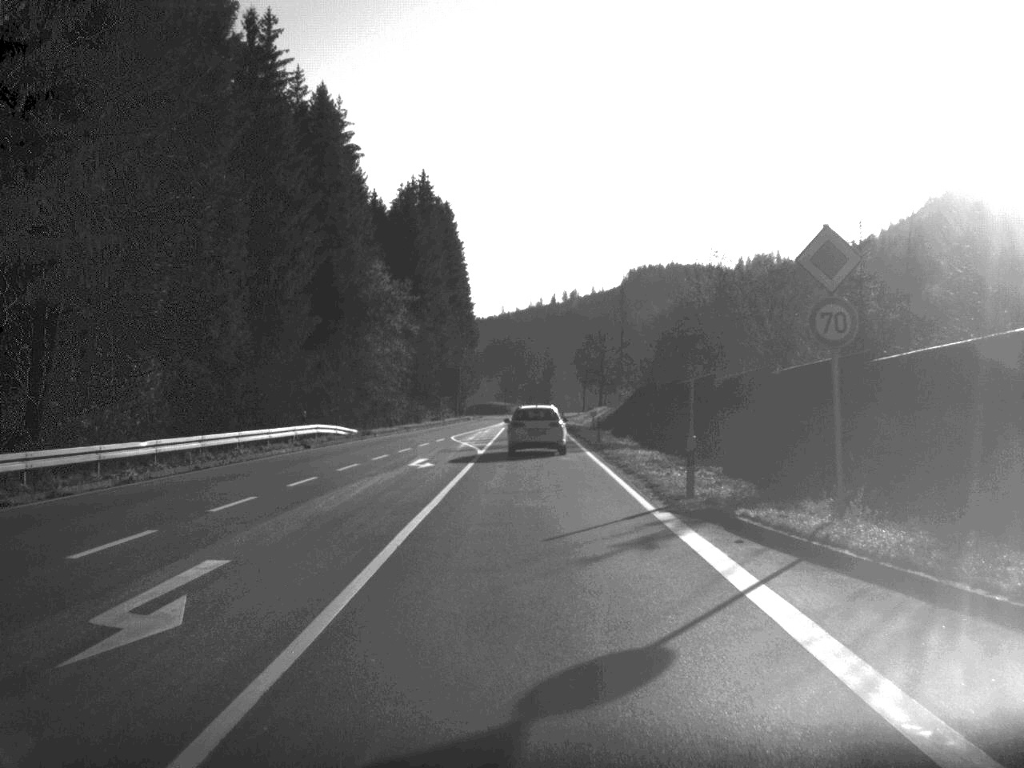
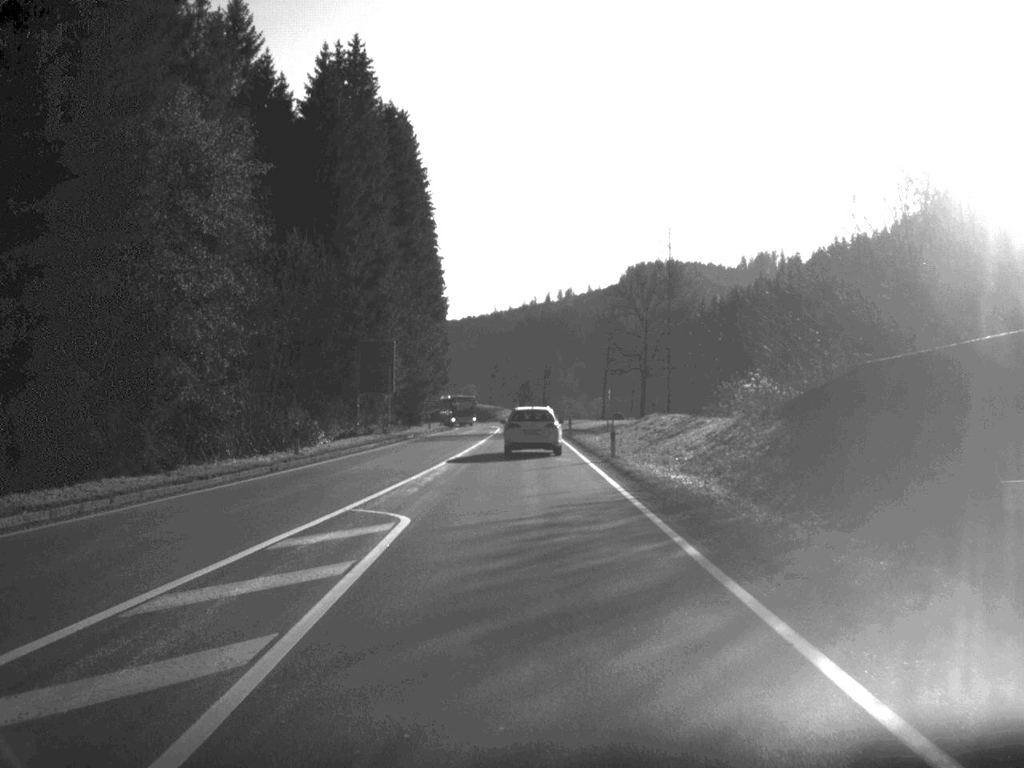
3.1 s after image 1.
(+0.1, +60.6) m; 0°
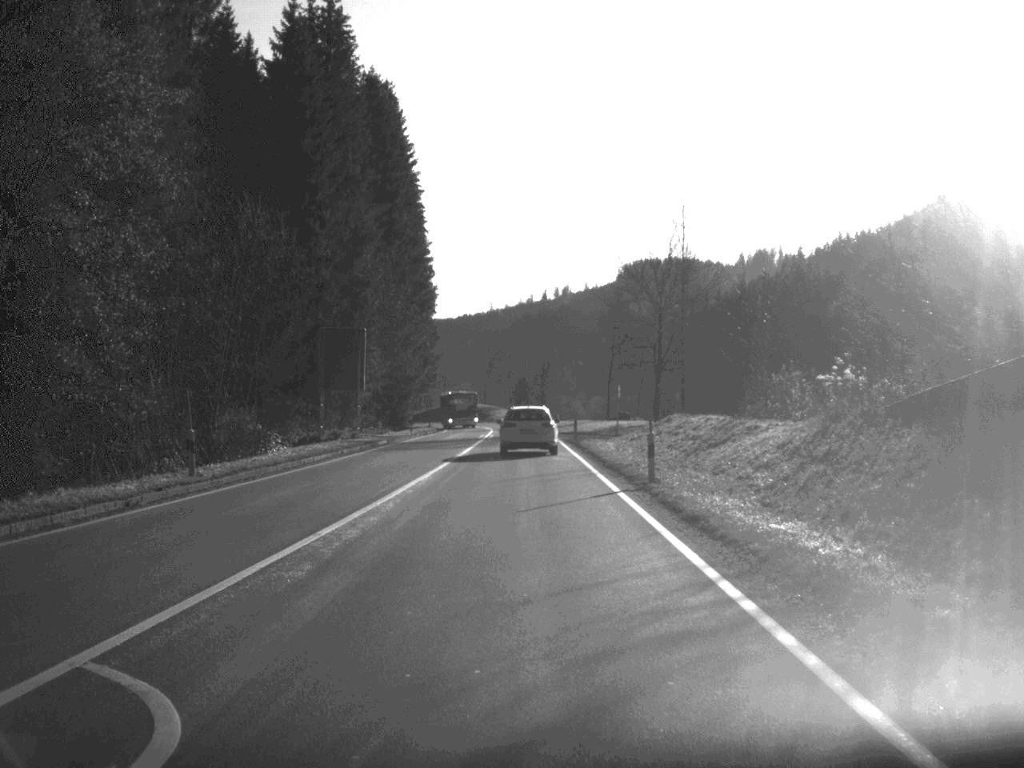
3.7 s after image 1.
(0.0, +11.6) m; 0°
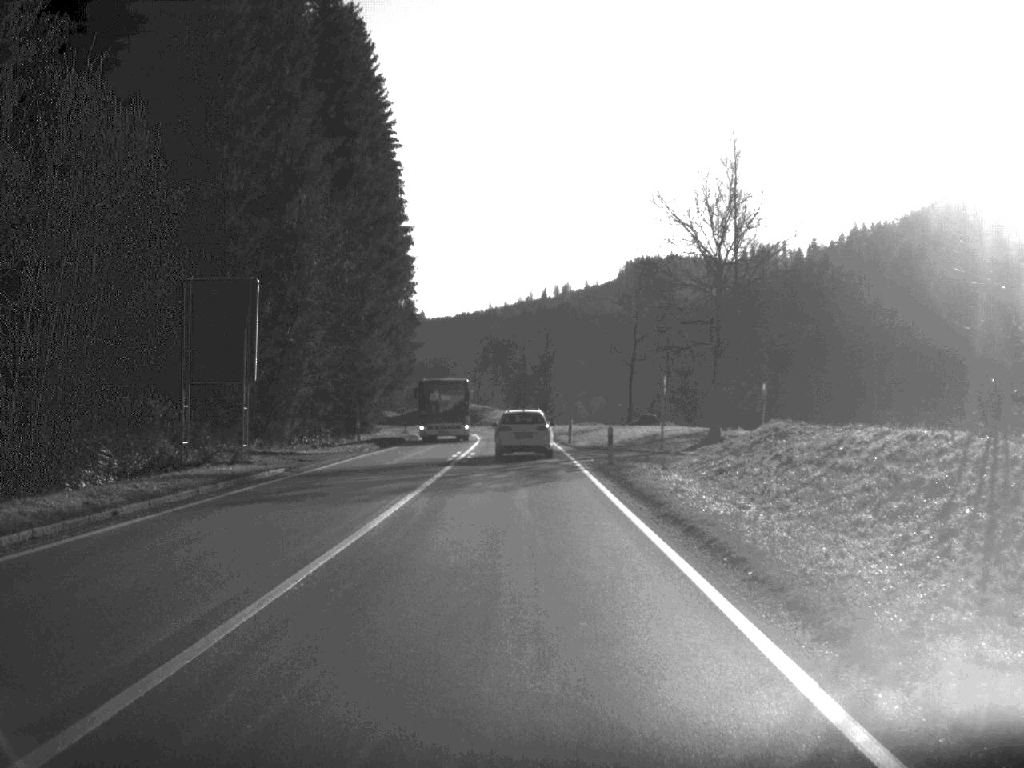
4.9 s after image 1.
(0.0, +23.7) m; 0°
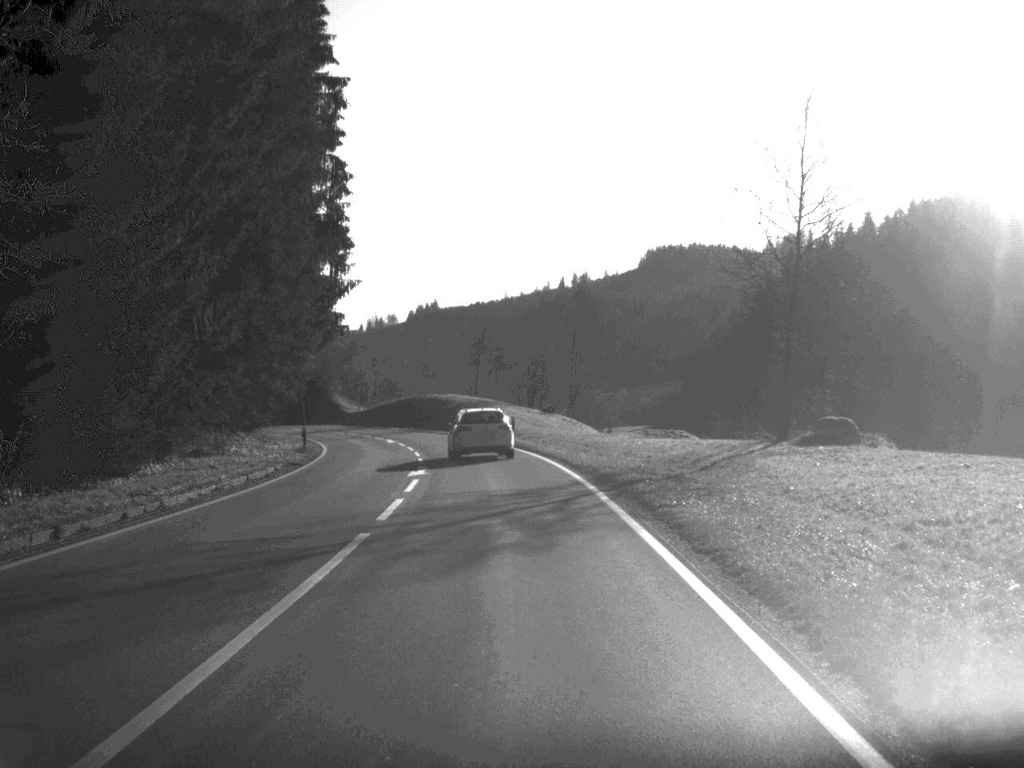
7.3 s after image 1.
(-0.2, +49.5) m; -1°
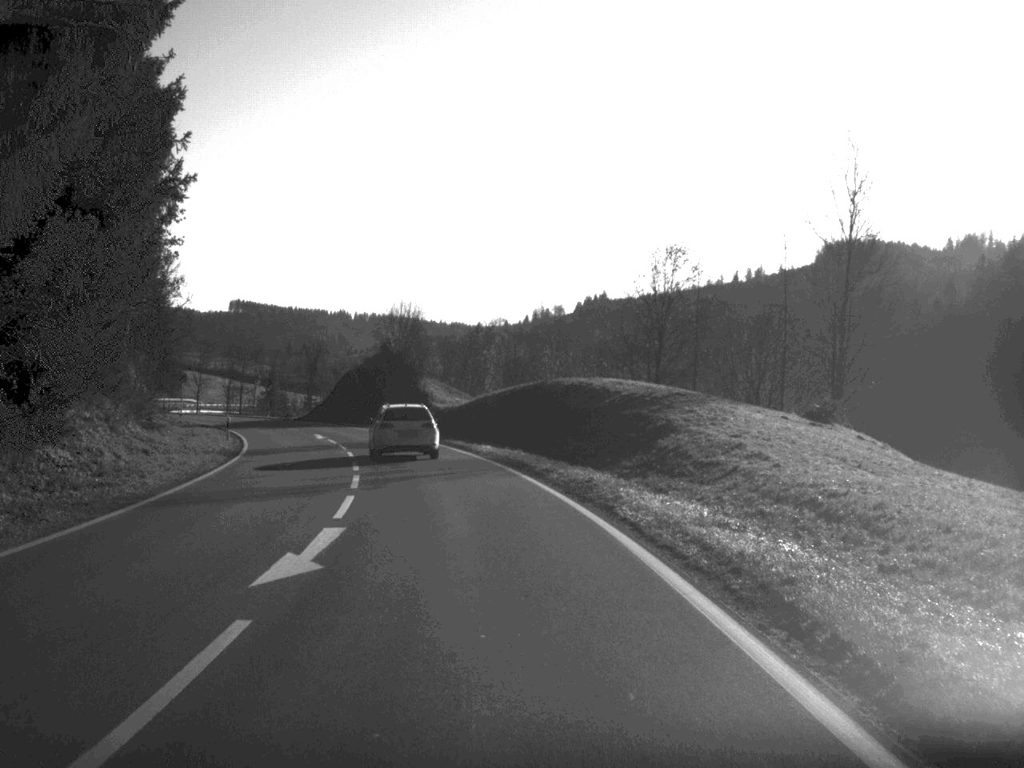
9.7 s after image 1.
(-2.5, +48.4) m; -8°
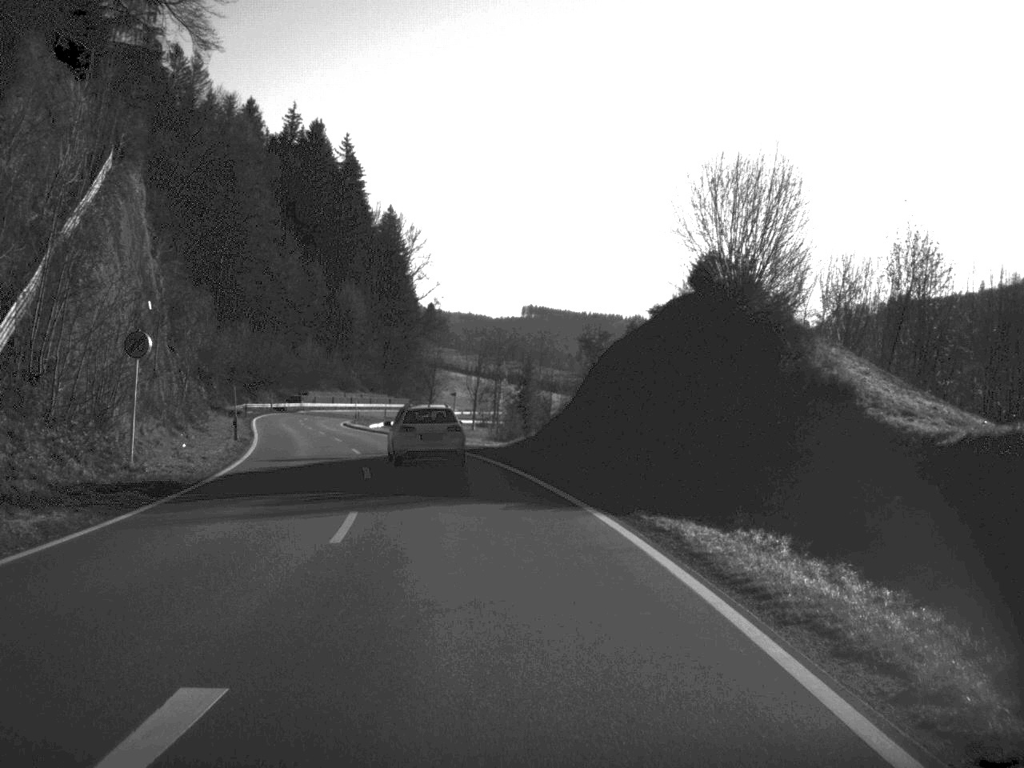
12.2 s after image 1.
(-5.9, +50.7) m; -13°
